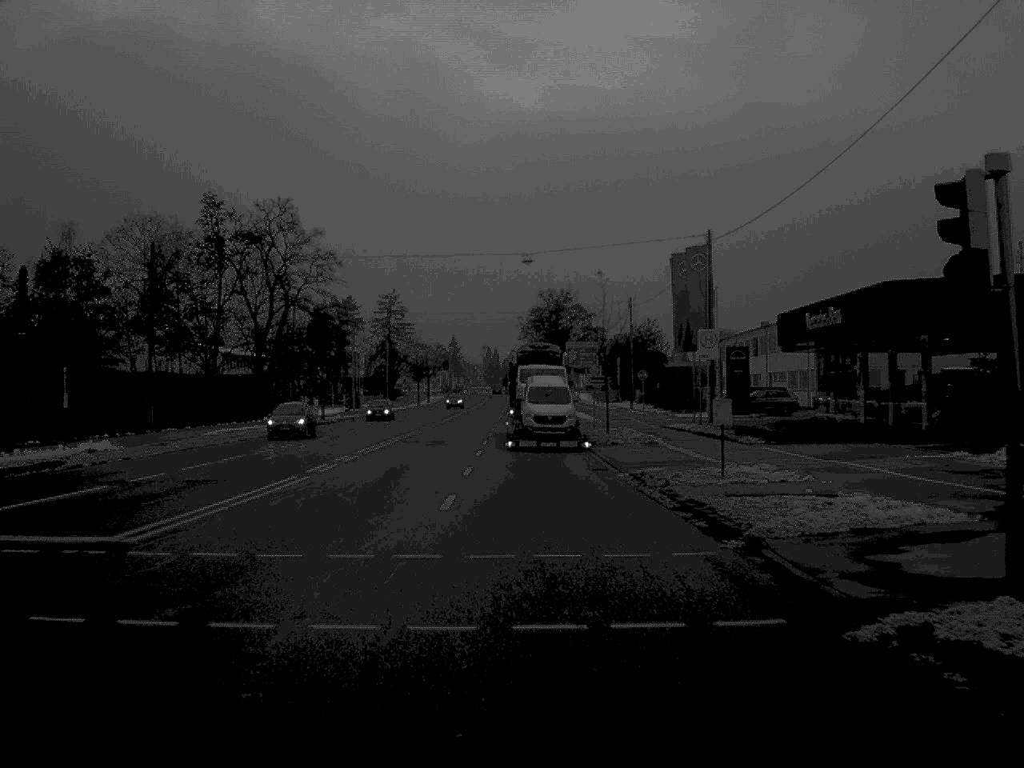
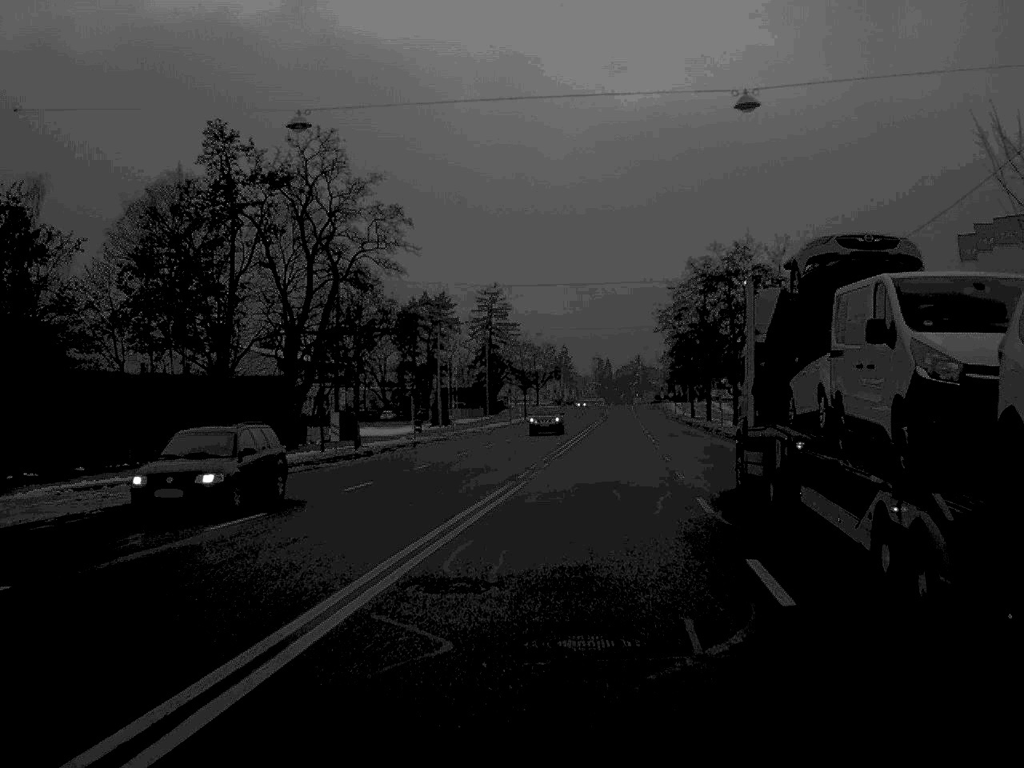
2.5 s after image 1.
(-2.5, +35.6) m; -5°
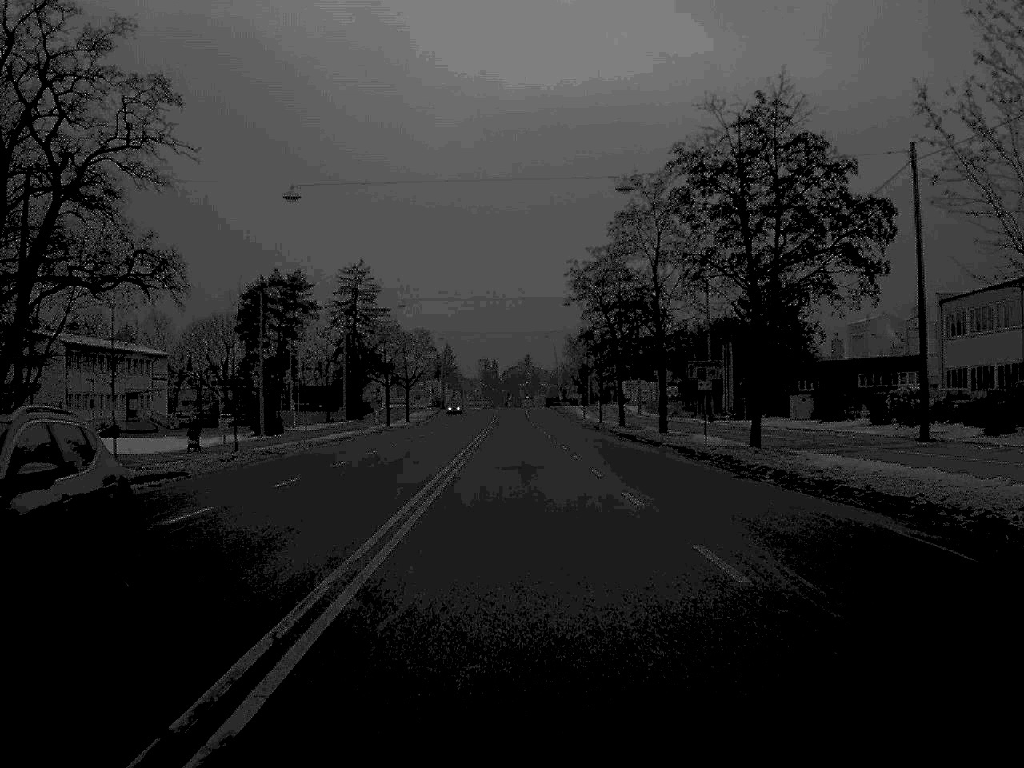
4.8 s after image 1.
(+1.7, +34.5) m; +5°
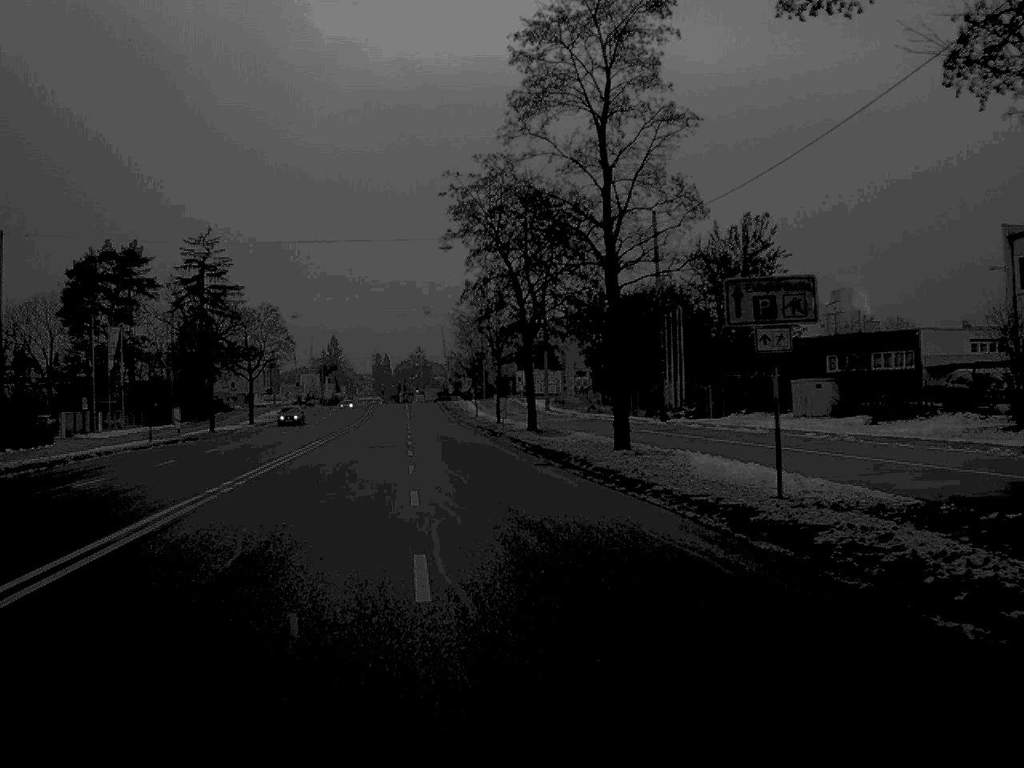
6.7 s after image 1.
(+1.4, +27.8) m; +4°
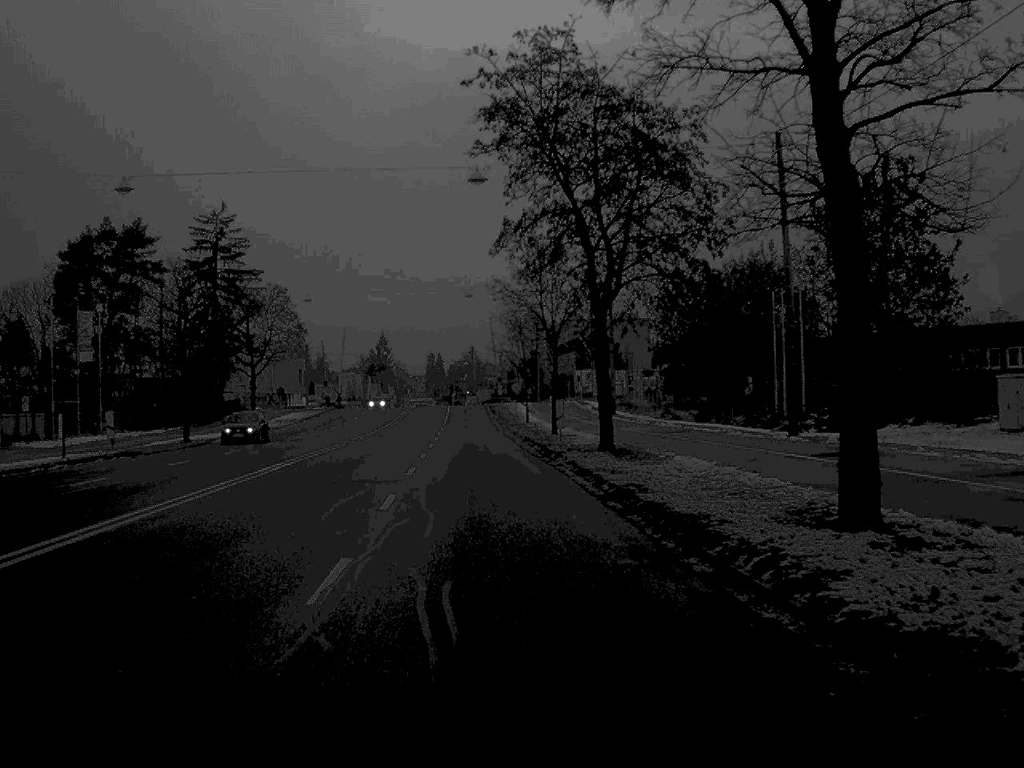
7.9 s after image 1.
(-0.3, +17.7) m; -3°
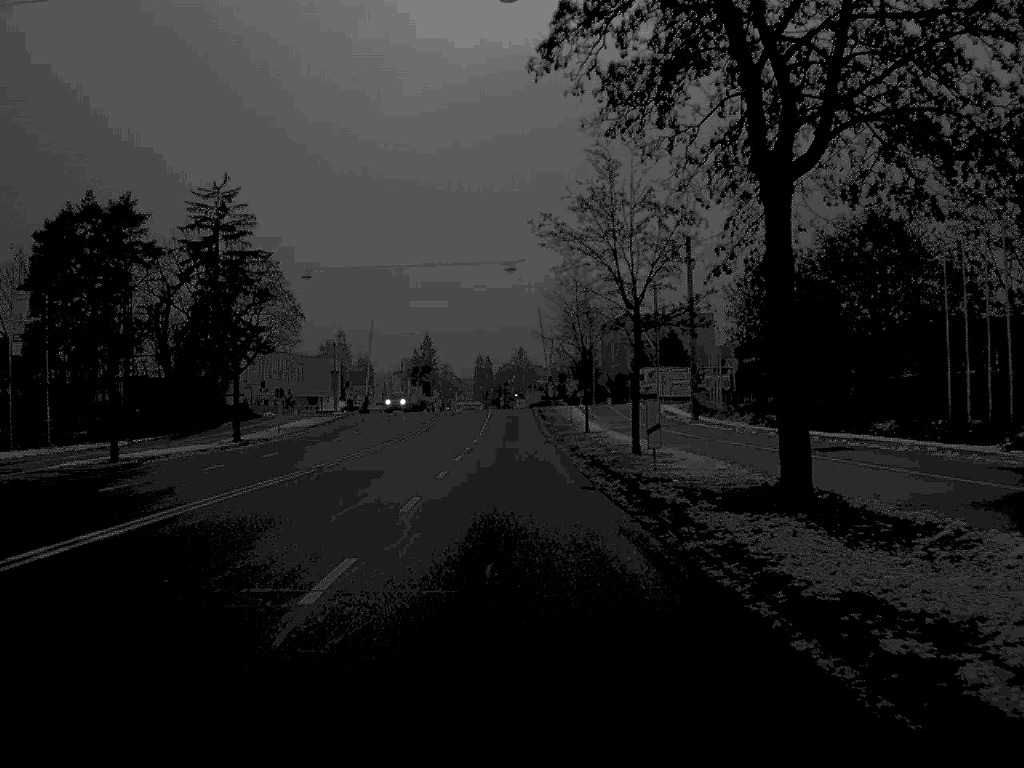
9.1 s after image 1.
(-0.4, +17.8) m; -2°
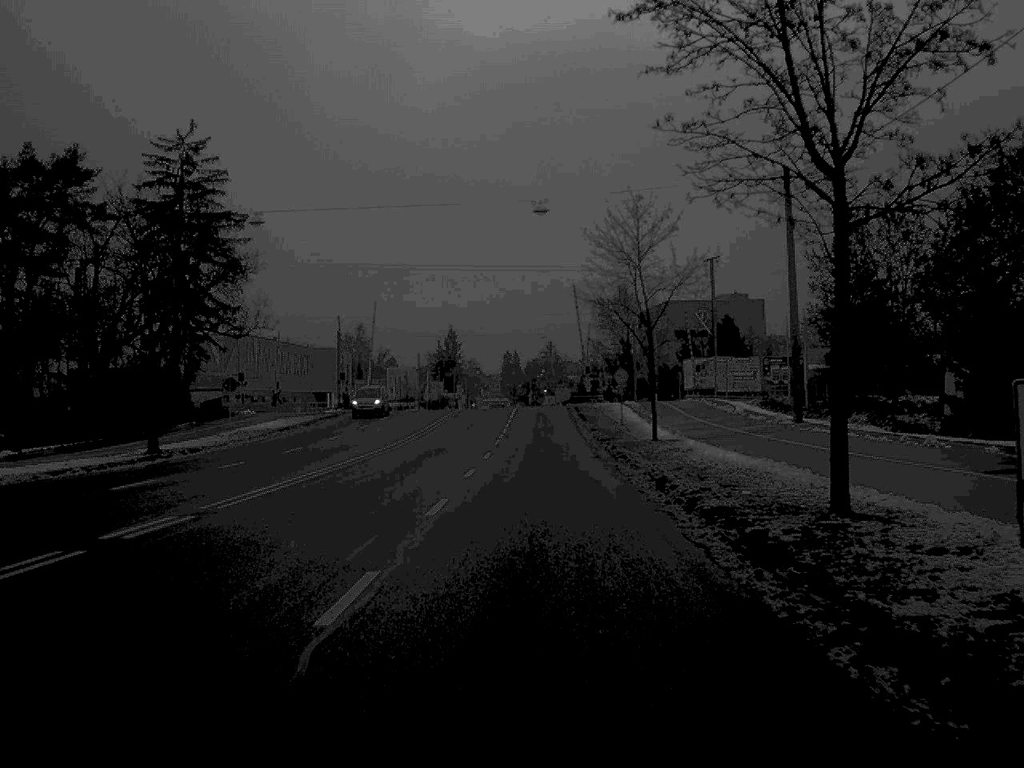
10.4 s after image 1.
(-0.3, +19.1) m; -1°
